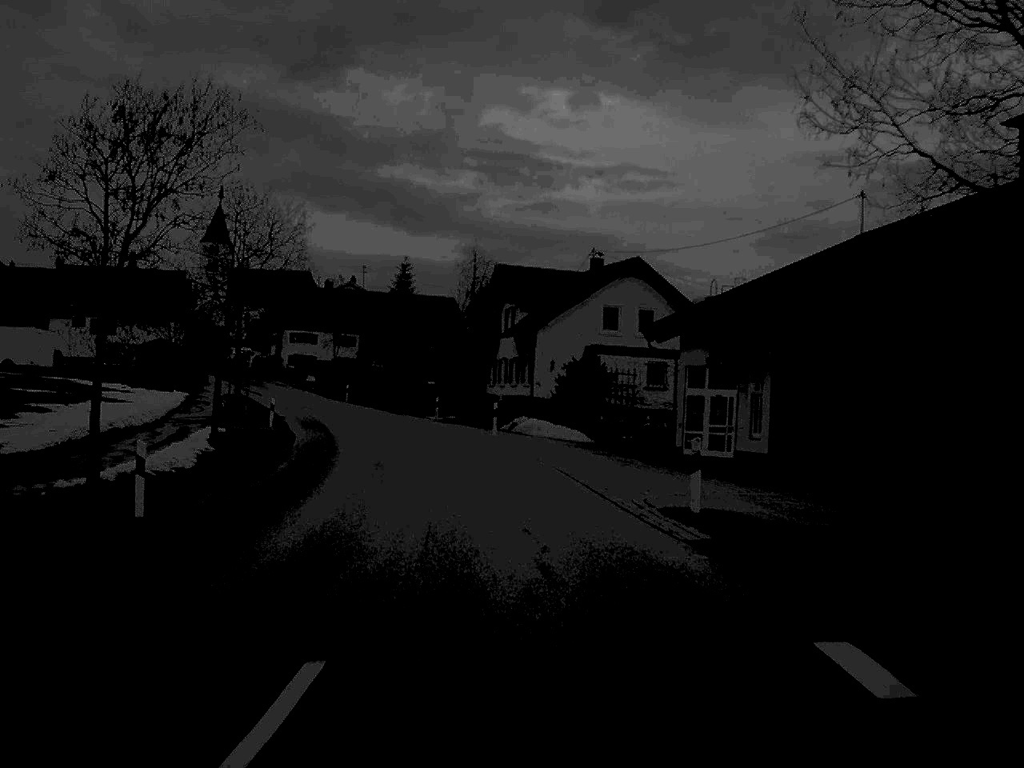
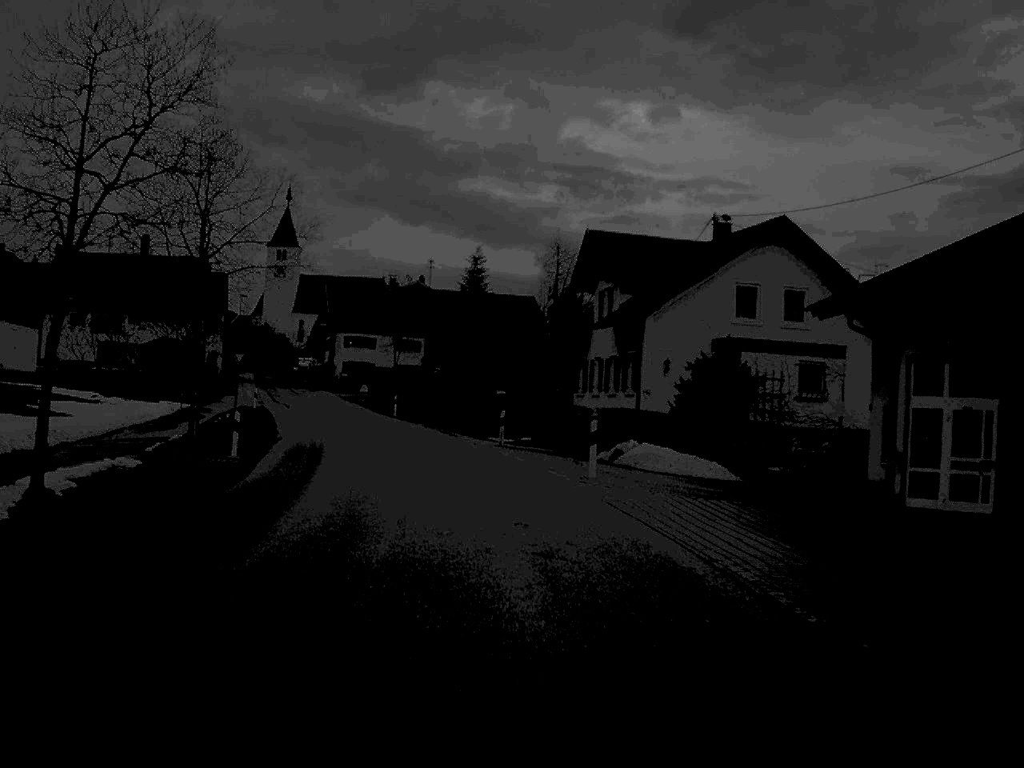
(-0.6, +17.6) m; -4°
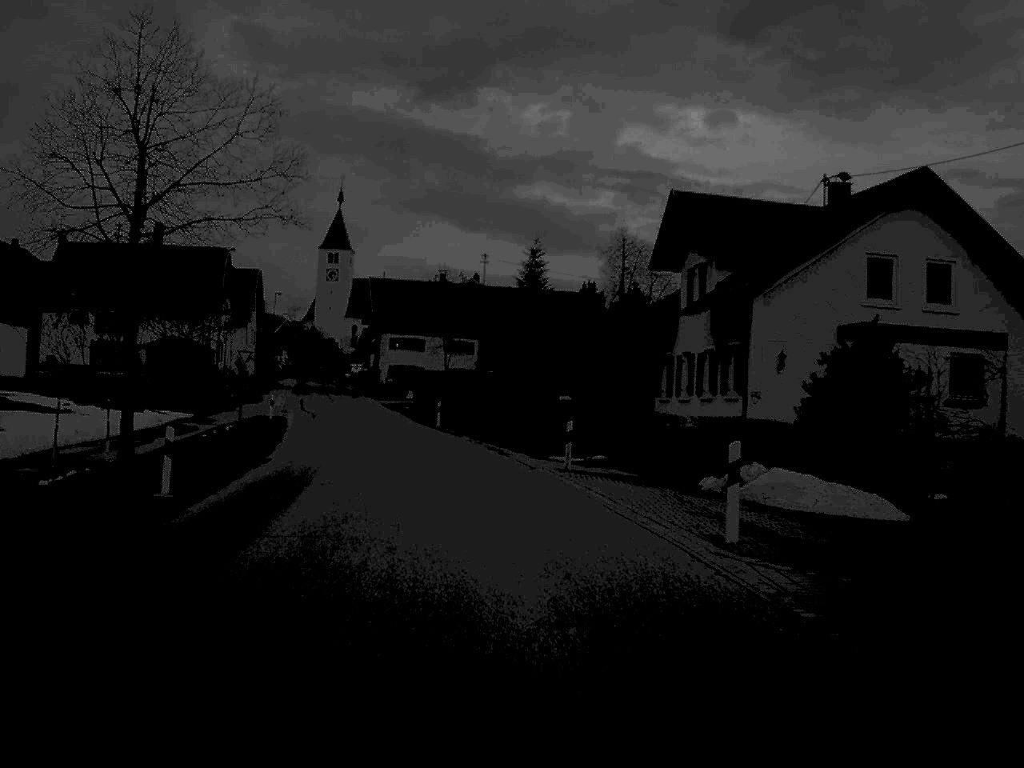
(-0.2, +10.3) m; -3°
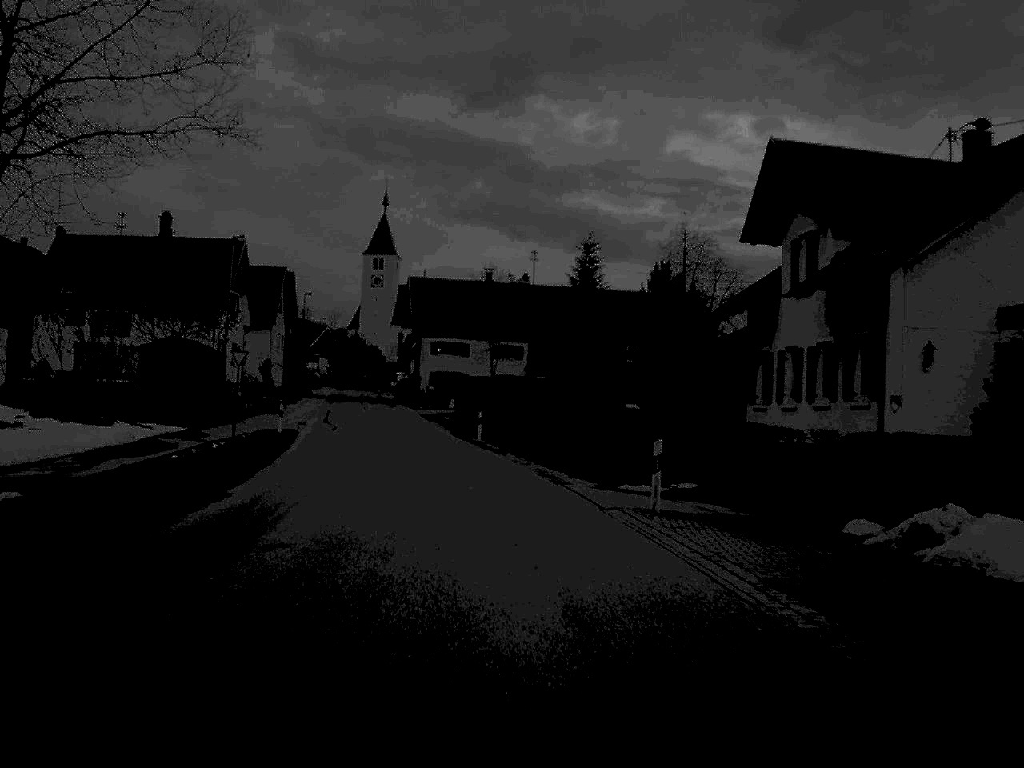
(-0.2, +8.6) m; -2°
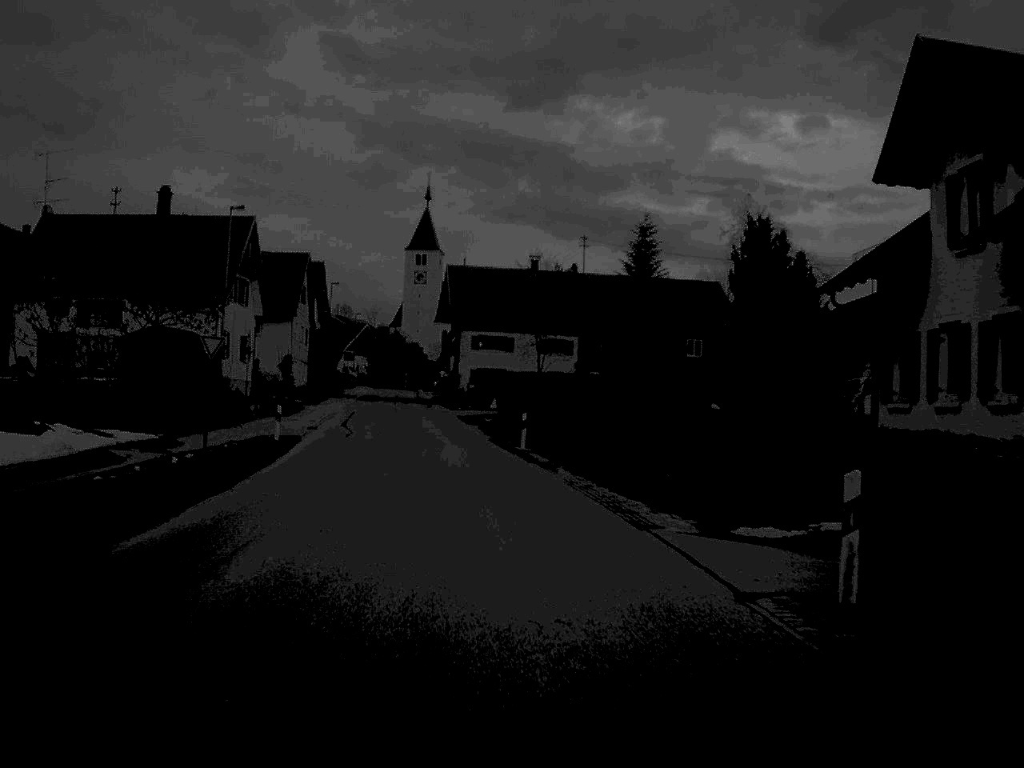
(-0.2, +8.6) m; -2°
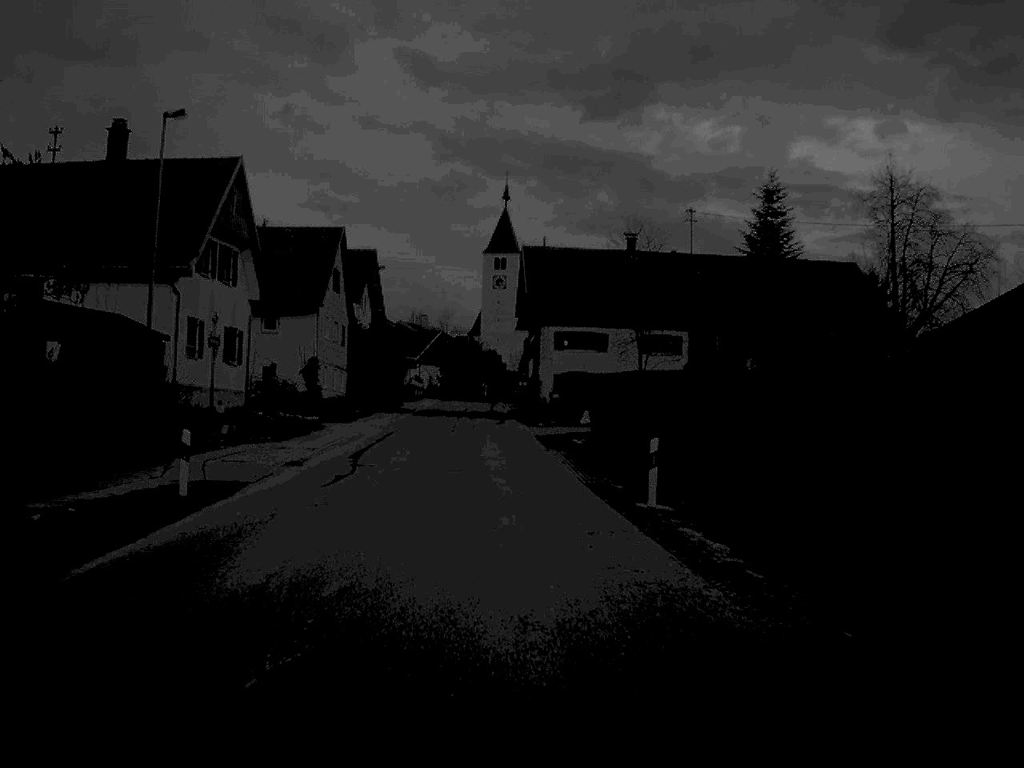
(-0.6, +17.6) m; -4°
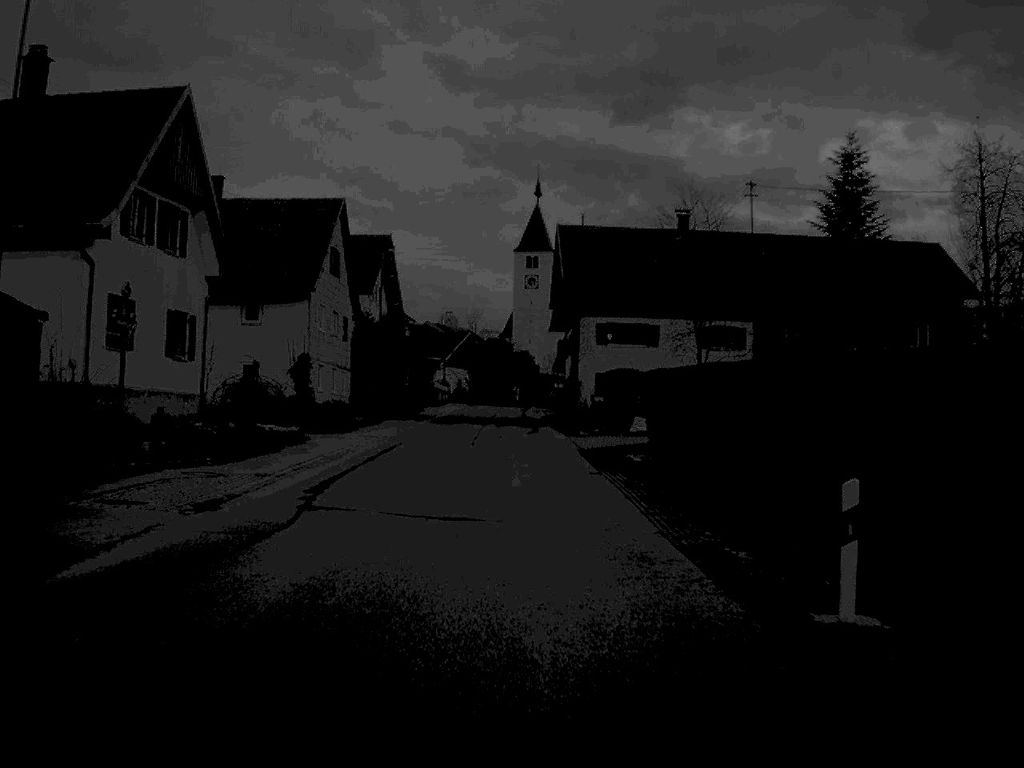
(-0.1, +10.2) m; -1°
